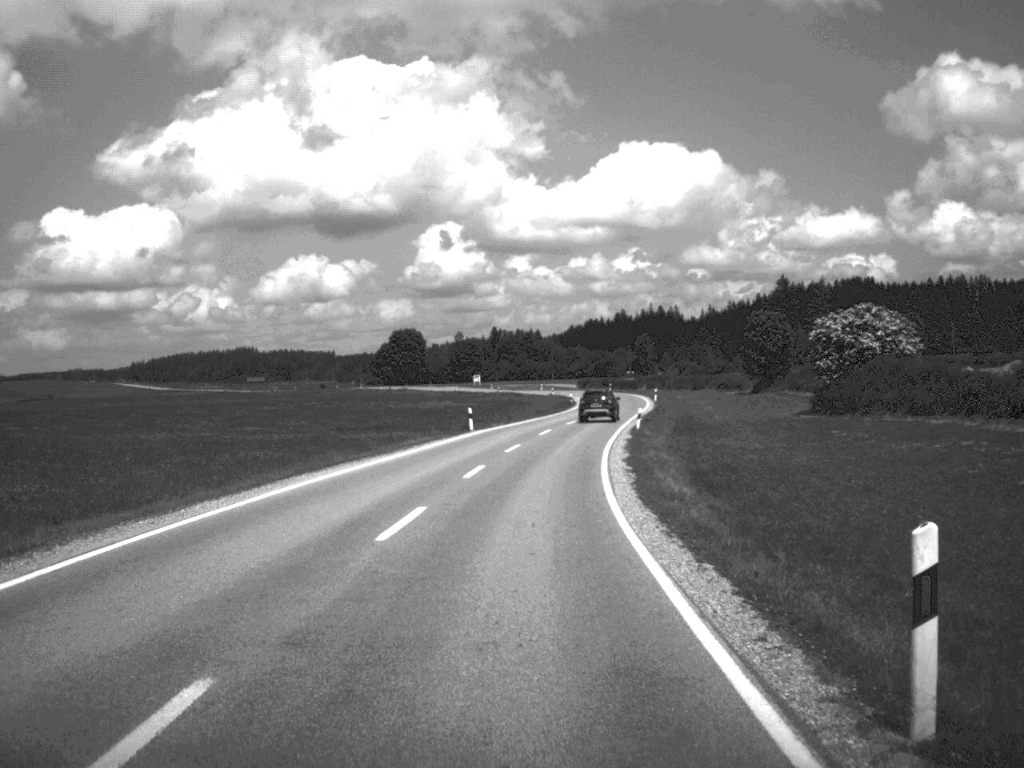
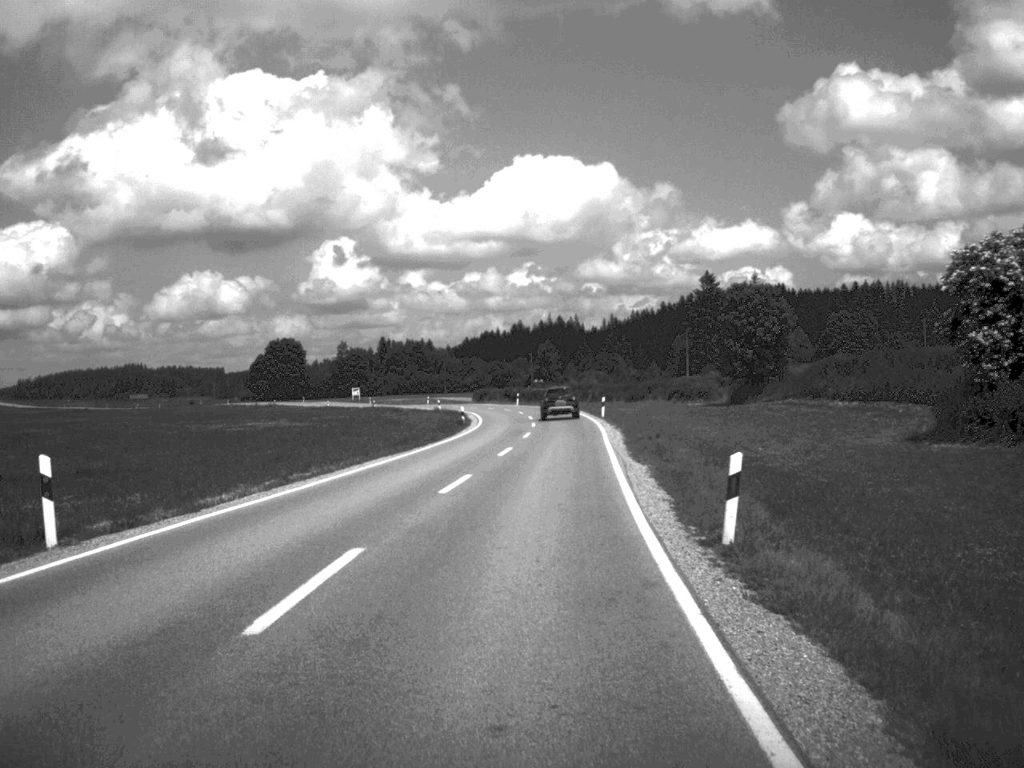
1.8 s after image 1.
(+1.5, +41.1) m; +5°
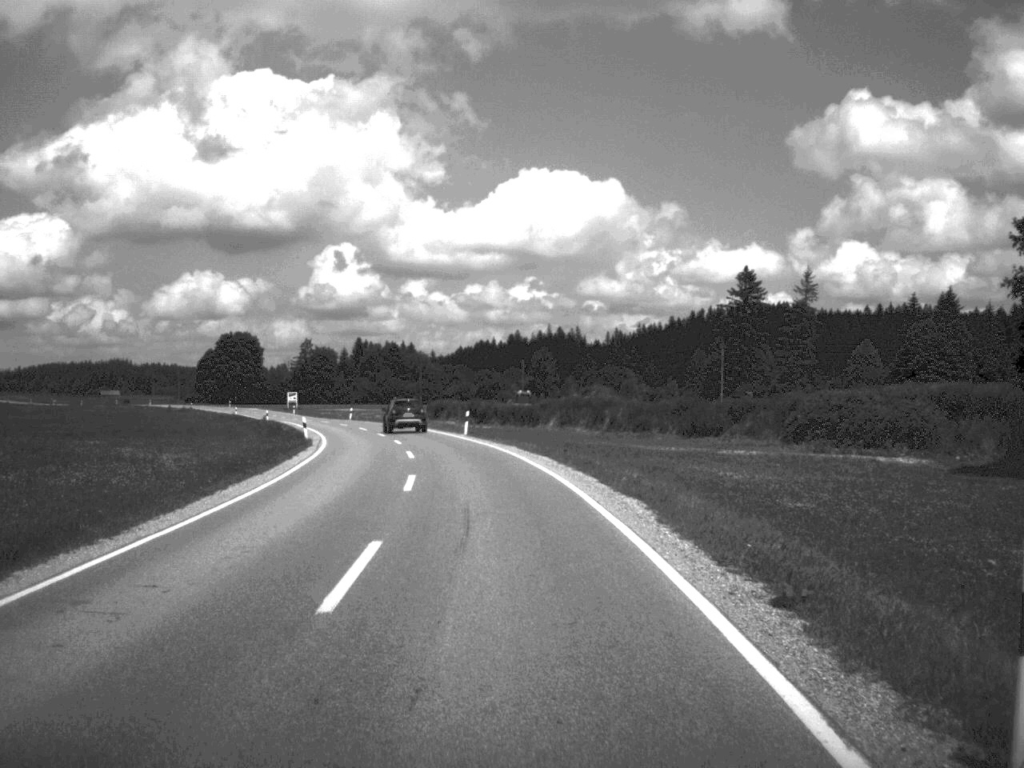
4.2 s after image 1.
(+1.6, +57.2) m; 0°
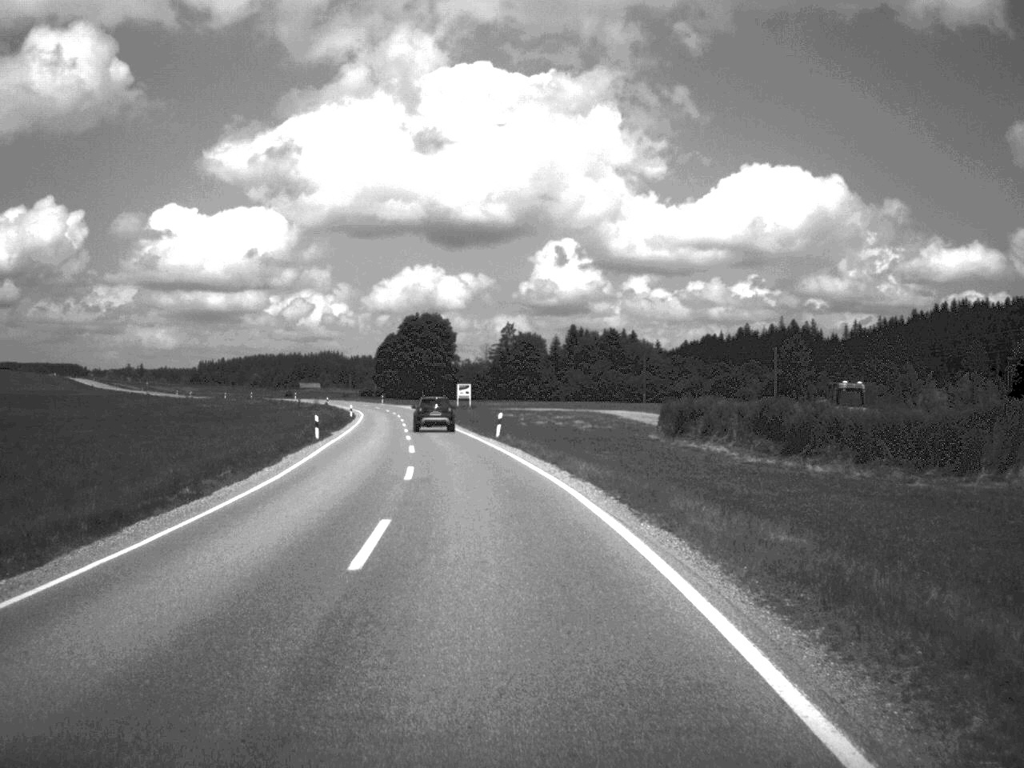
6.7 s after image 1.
(-4.9, +56.1) m; -10°
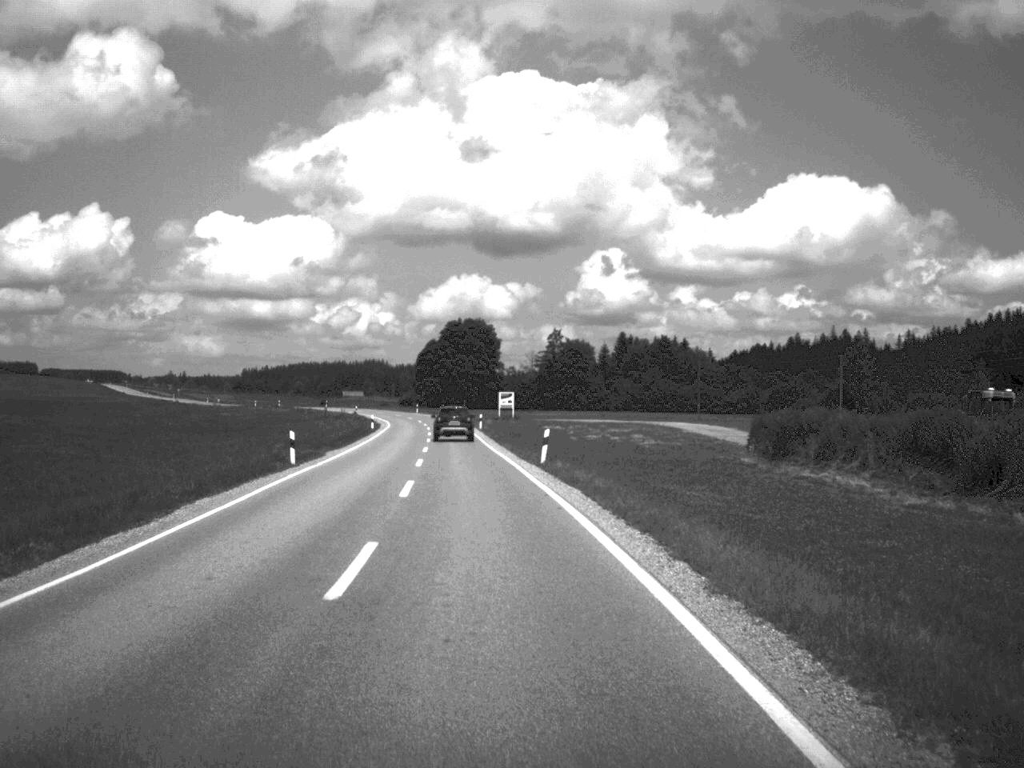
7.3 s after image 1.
(-0.2, +13.5) m; -2°
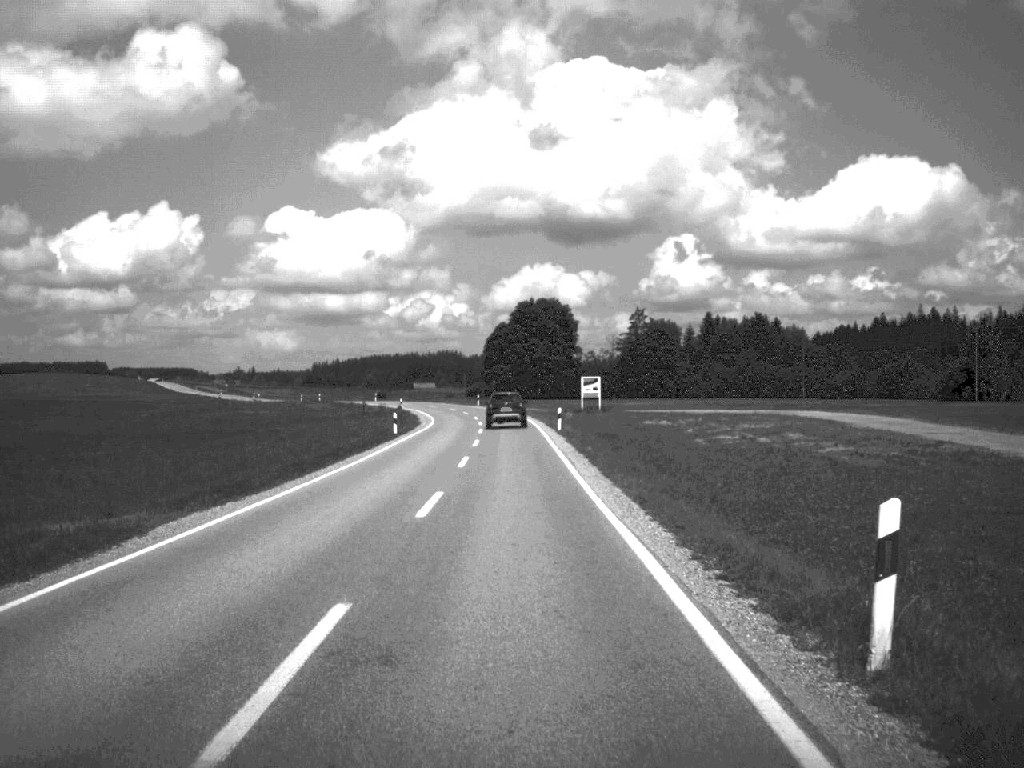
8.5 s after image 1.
(-1.1, +27.7) m; -3°
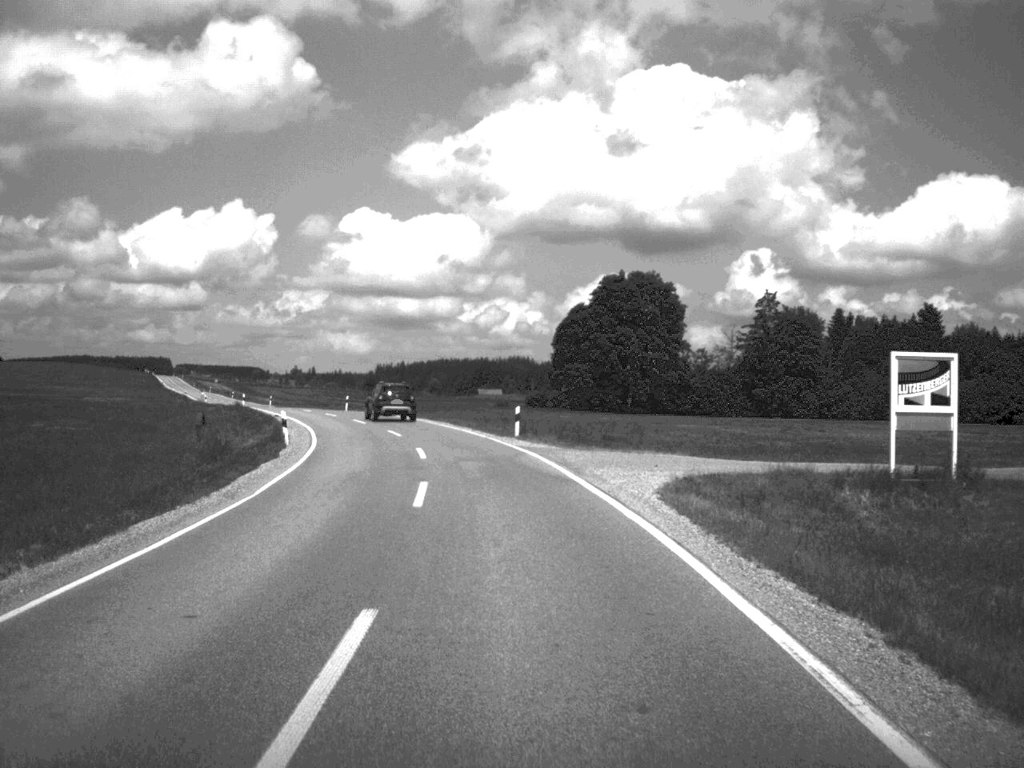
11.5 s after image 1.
(-1.7, +71.1) m; -4°
